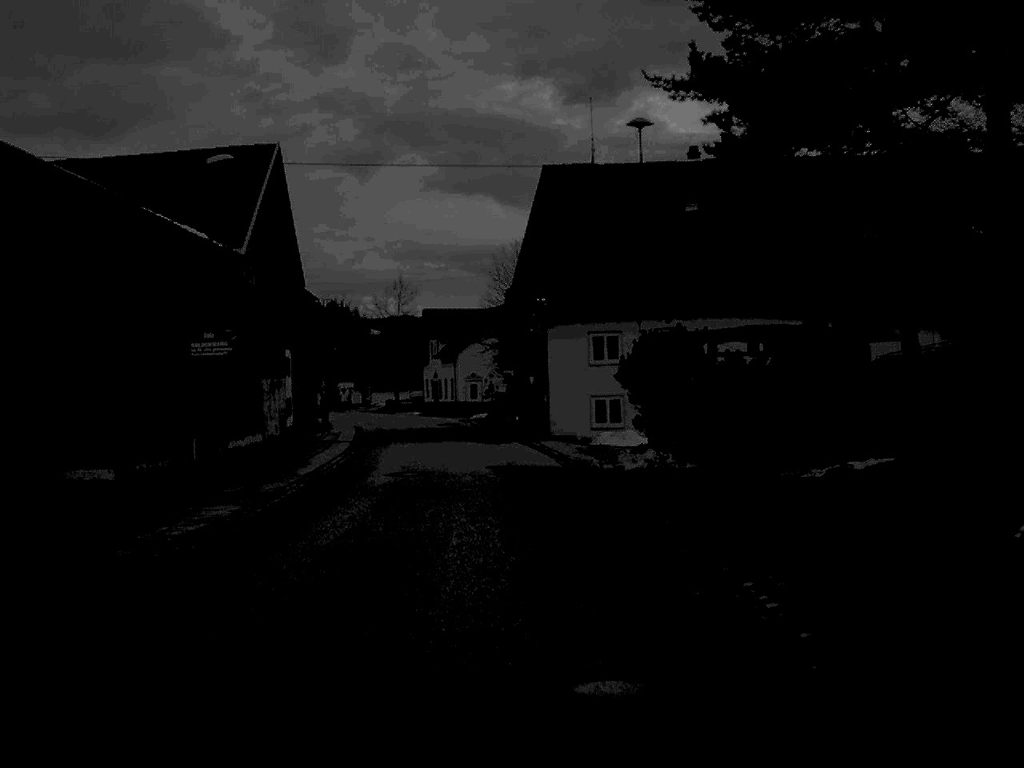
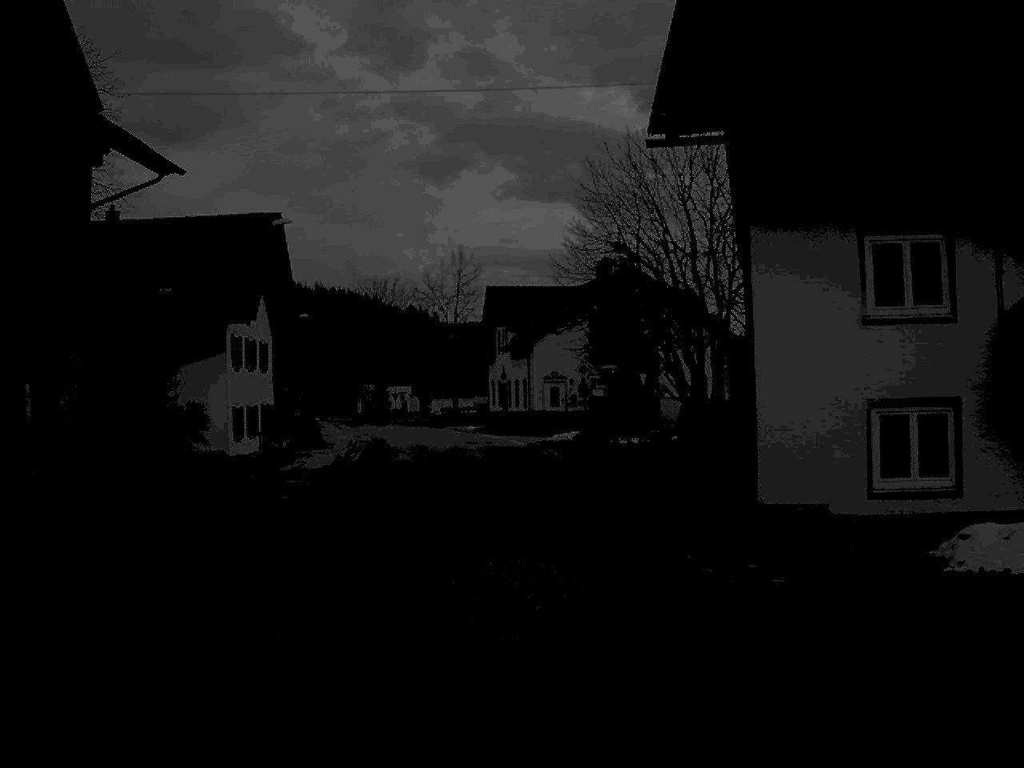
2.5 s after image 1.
(-0.9, +27.7) m; -4°
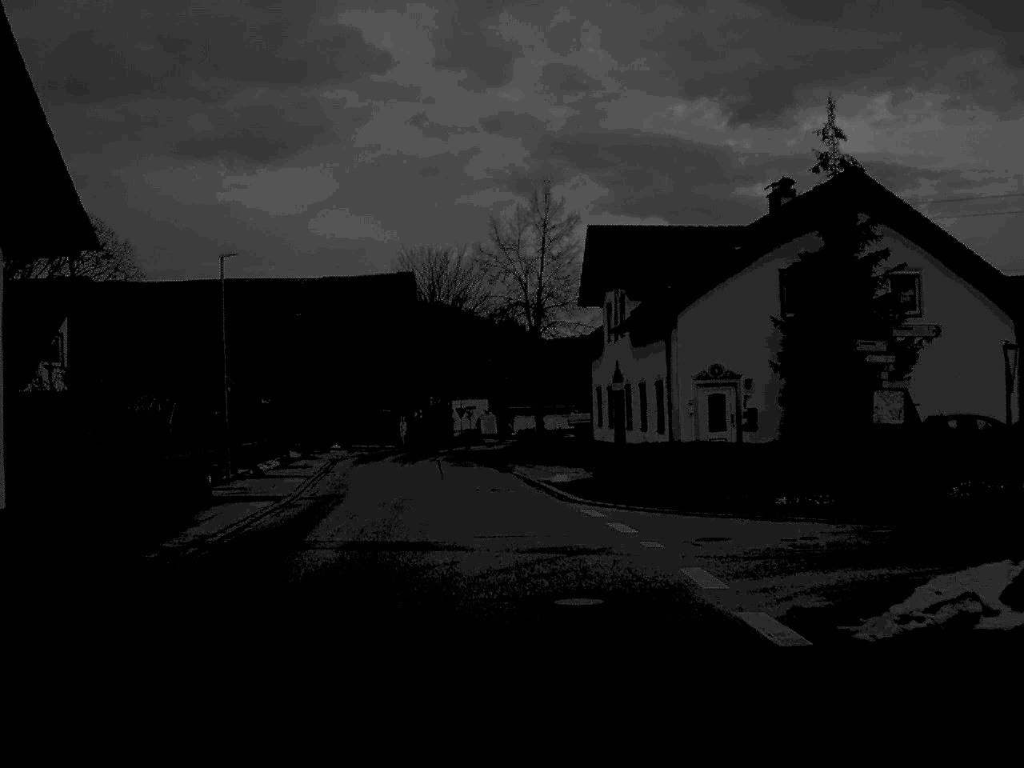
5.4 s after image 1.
(-1.1, +33.2) m; -4°
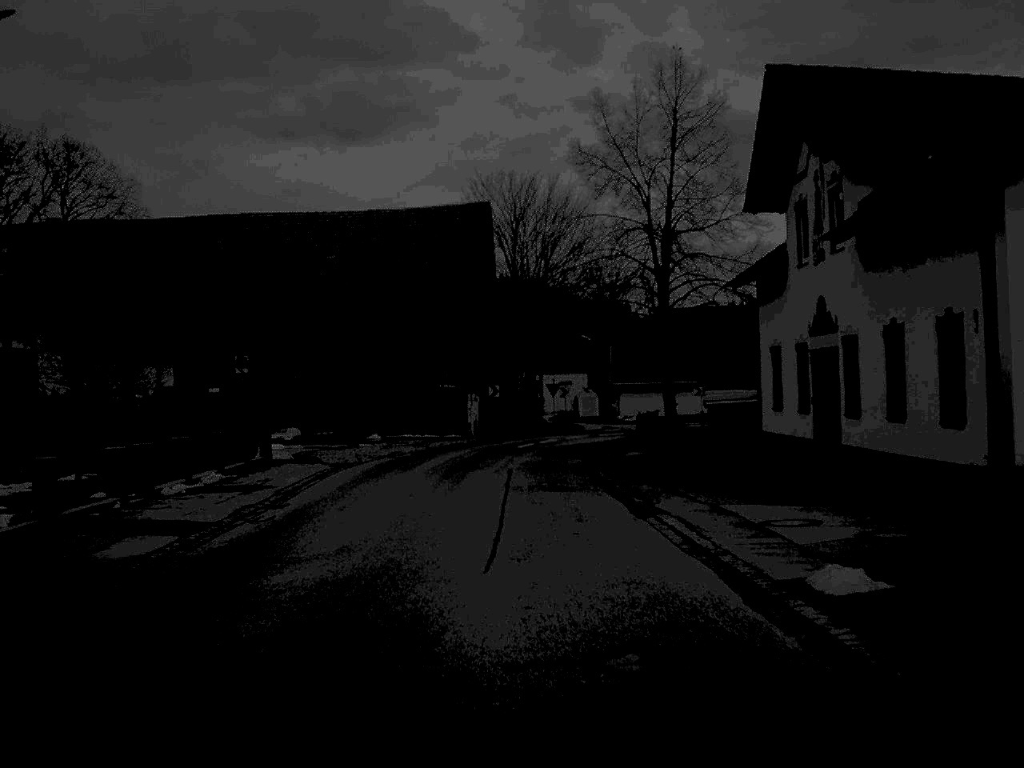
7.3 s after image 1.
(-0.8, +20.5) m; -4°
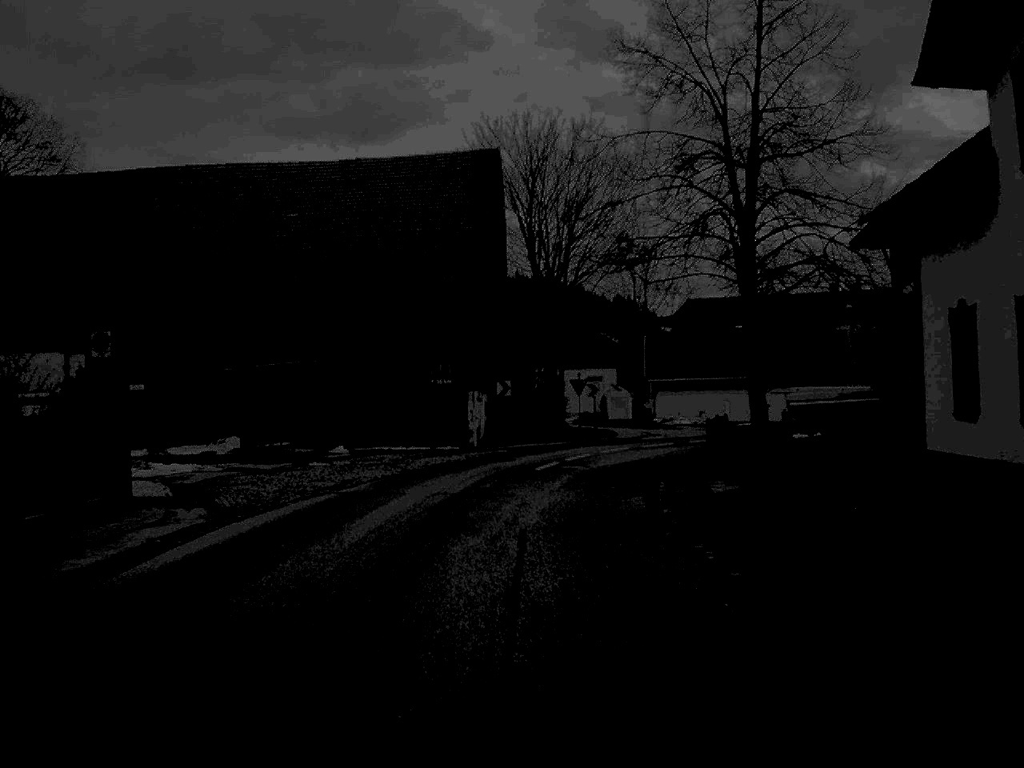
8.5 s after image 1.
(-0.1, +13.1) m; -1°
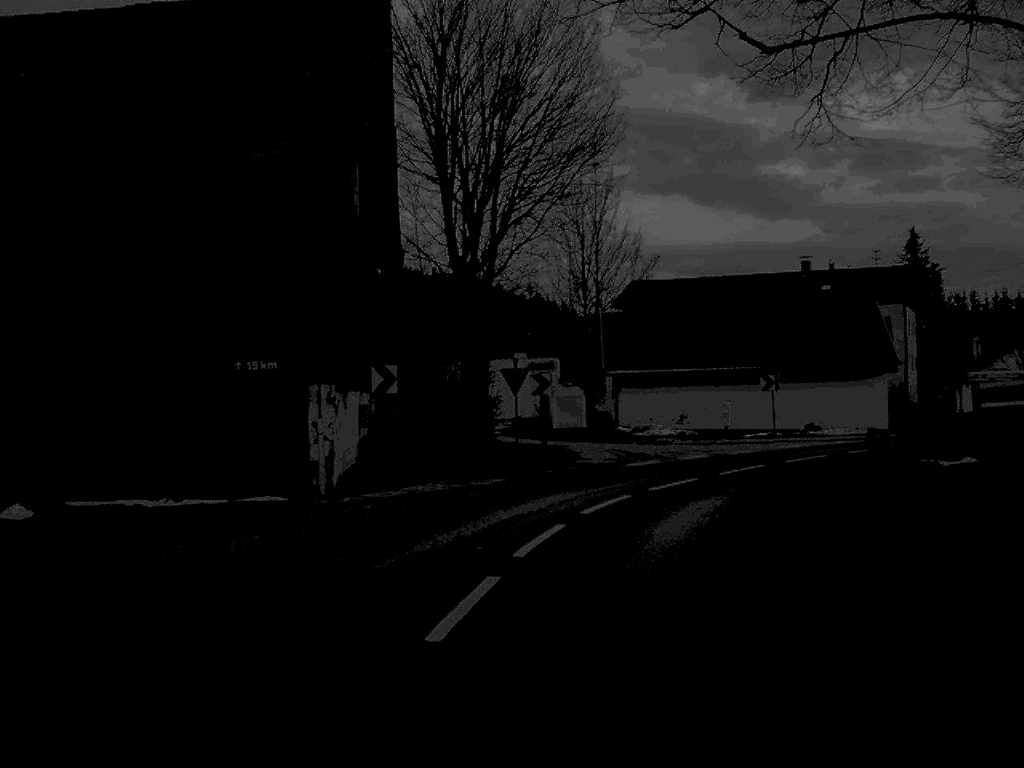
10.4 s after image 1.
(+0.2, +19.8) m; +4°
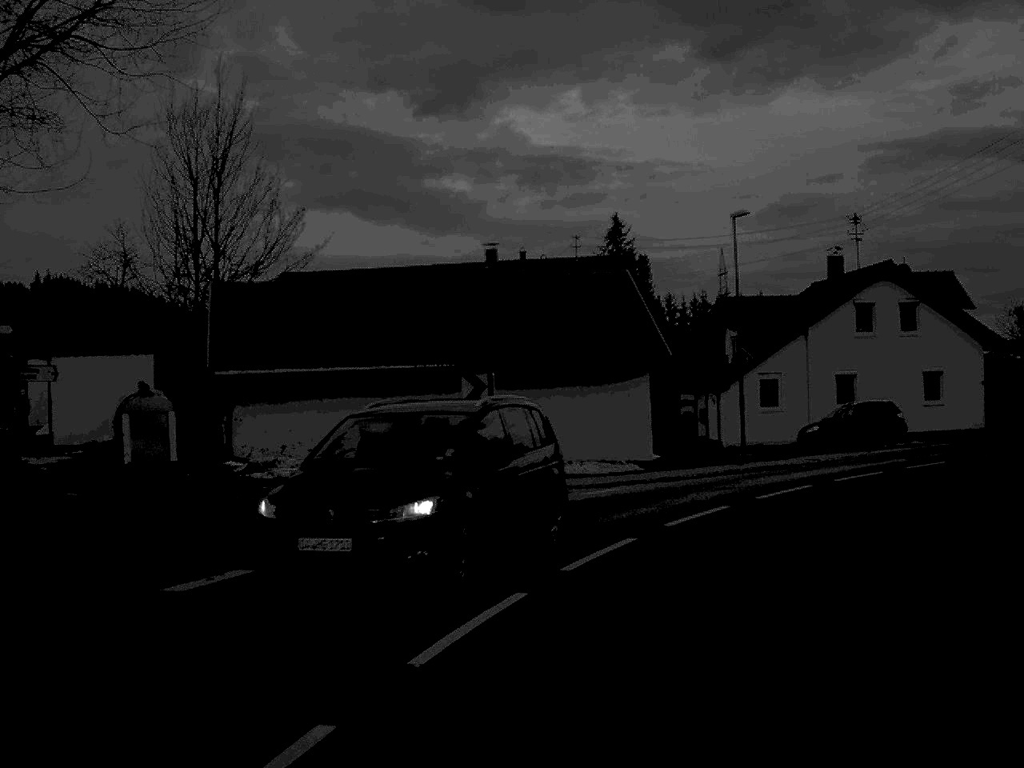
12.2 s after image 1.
(+2.1, +17.4) m; +15°
